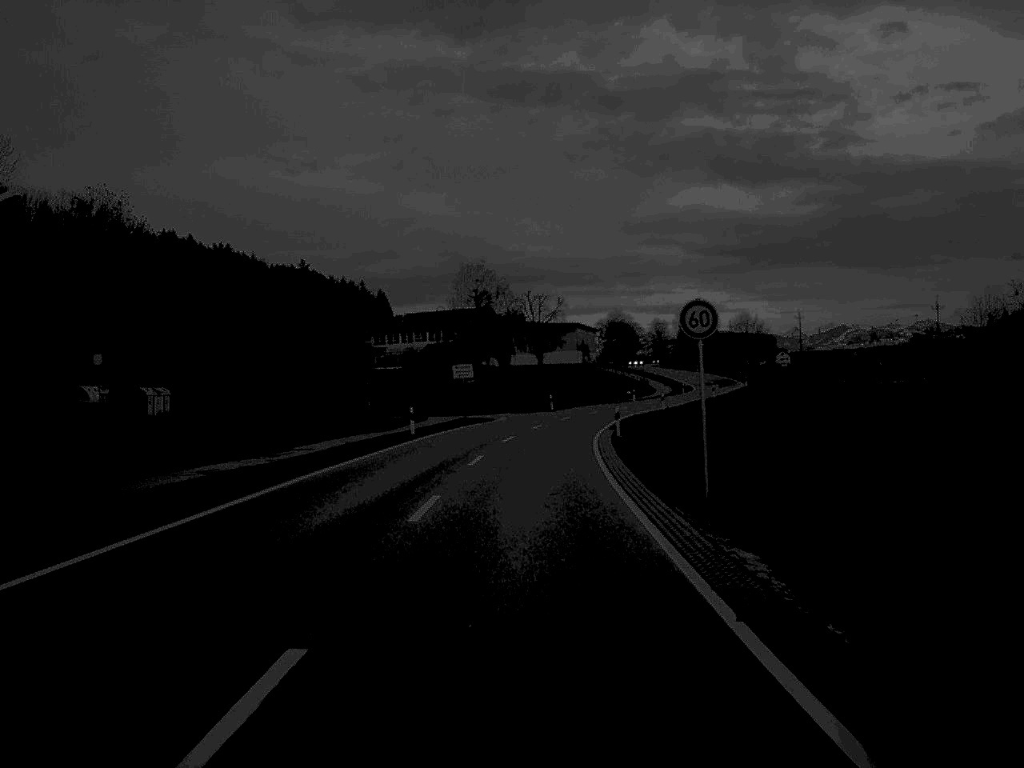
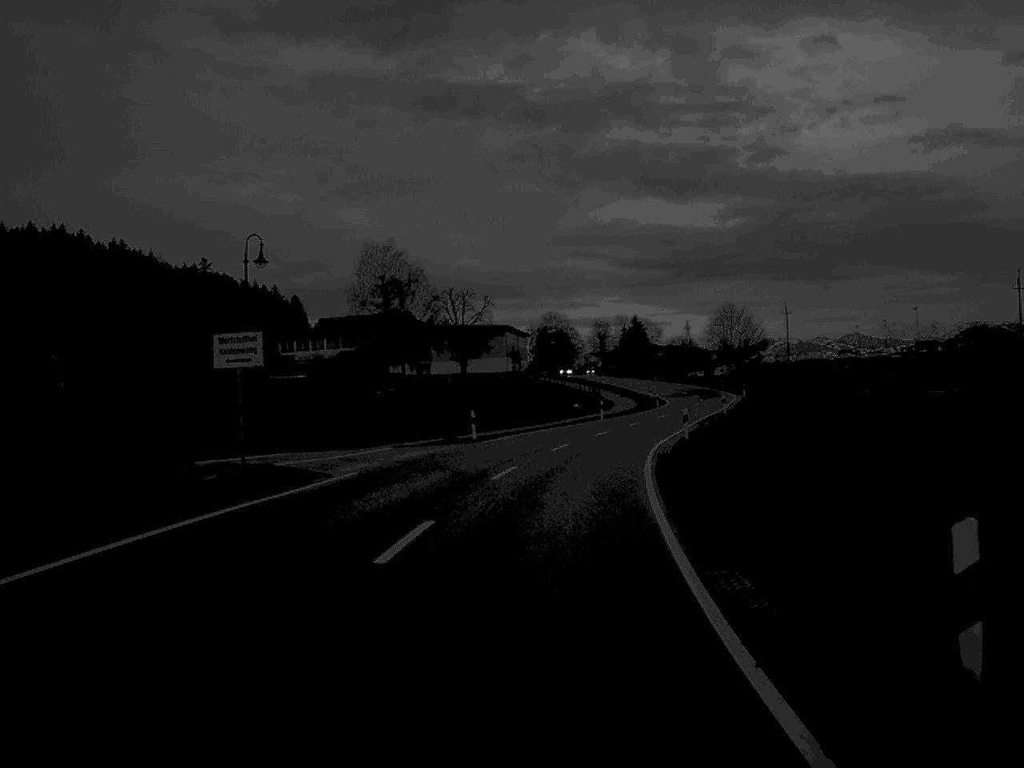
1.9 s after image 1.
(+0.9, +39.3) m; +3°
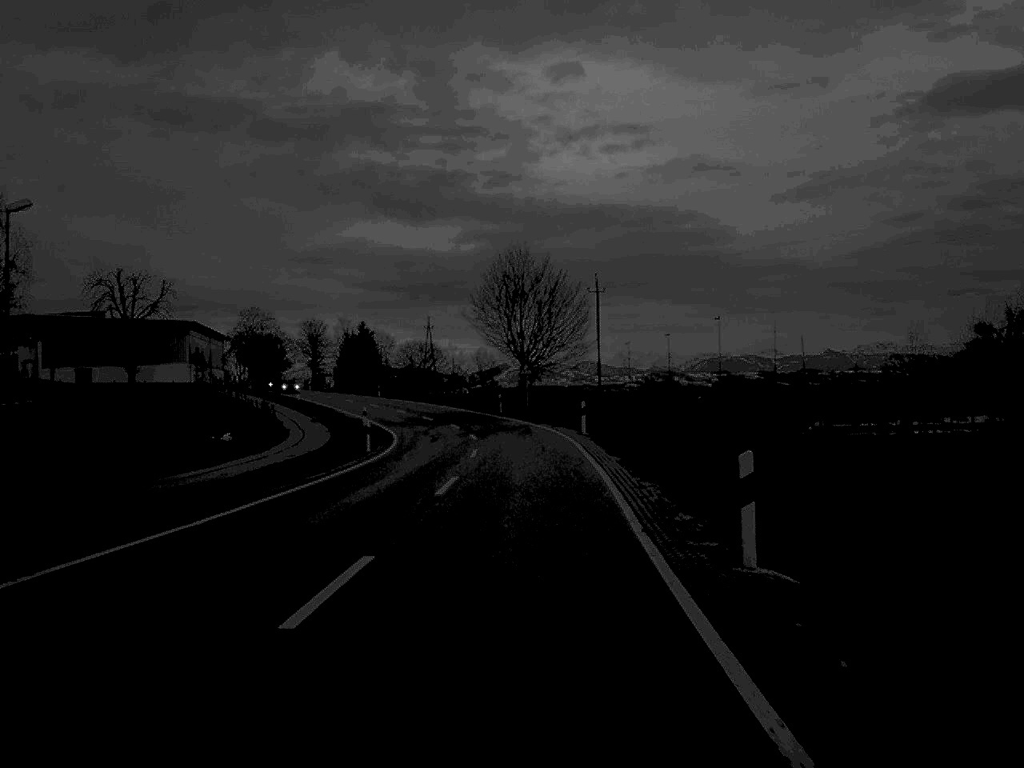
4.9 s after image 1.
(+6.9, +61.8) m; +12°
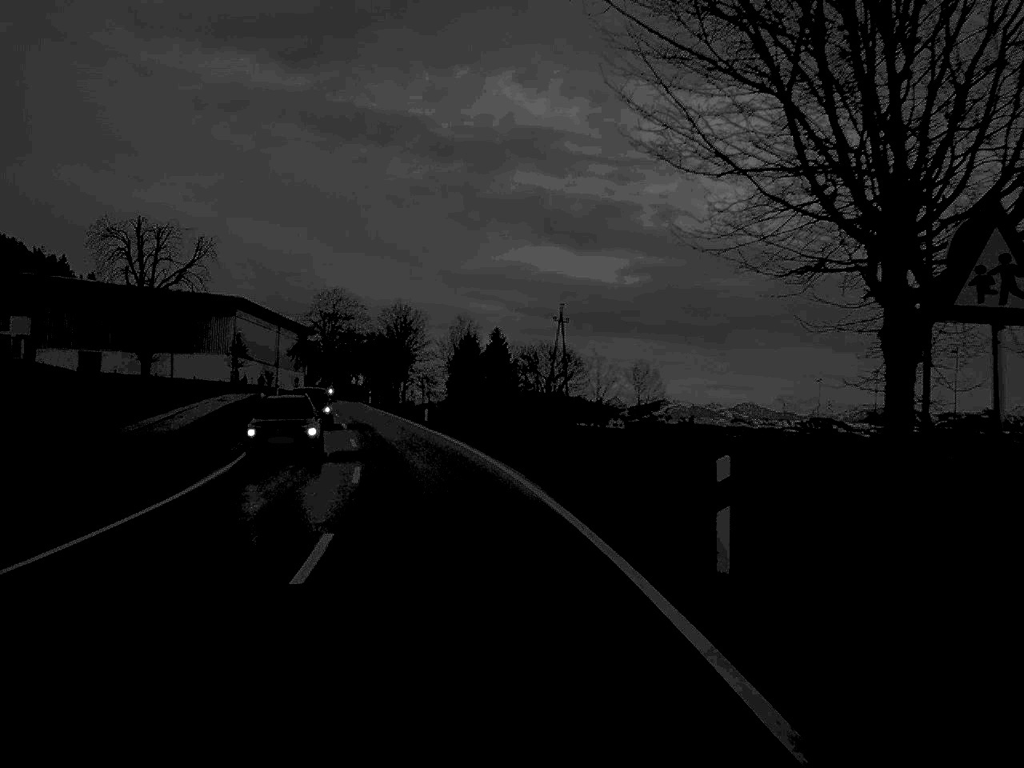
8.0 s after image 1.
(-1.6, +57.6) m; -7°
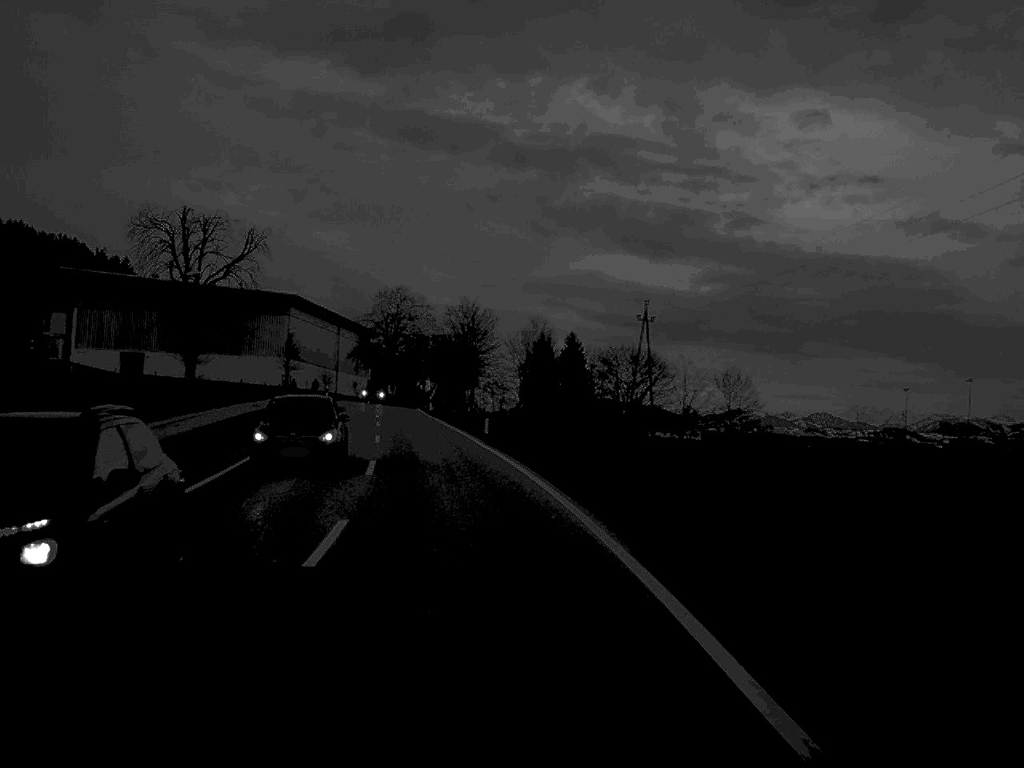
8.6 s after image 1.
(-0.3, +11.2) m; -3°
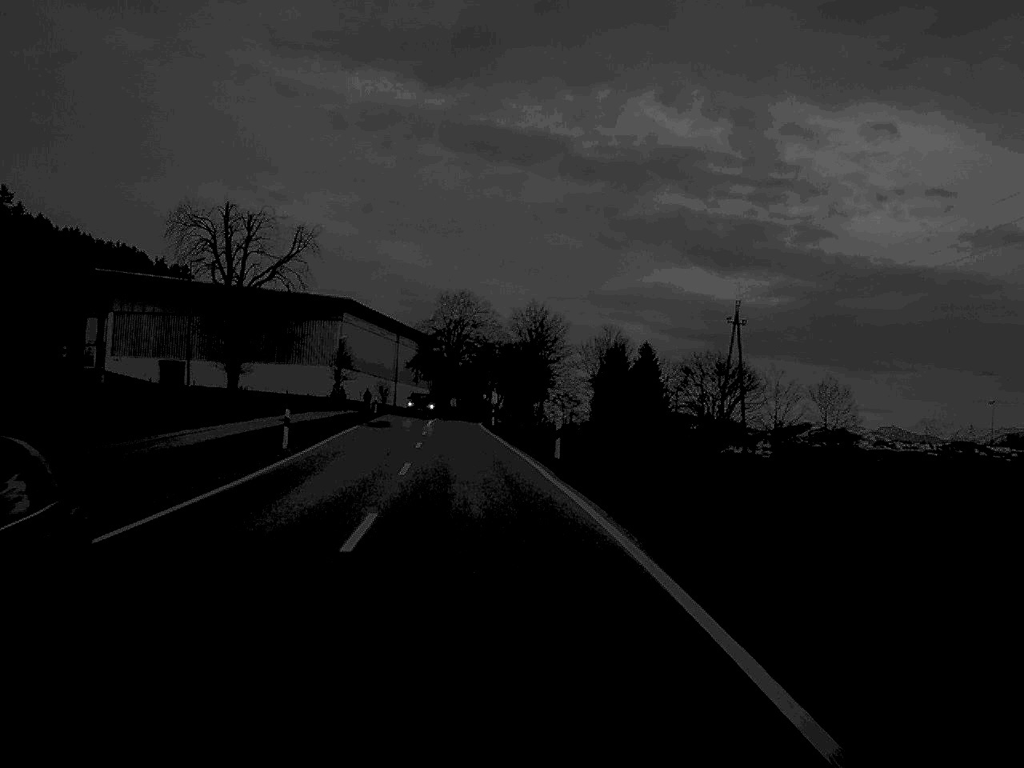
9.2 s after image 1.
(-0.3, +10.8) m; -3°
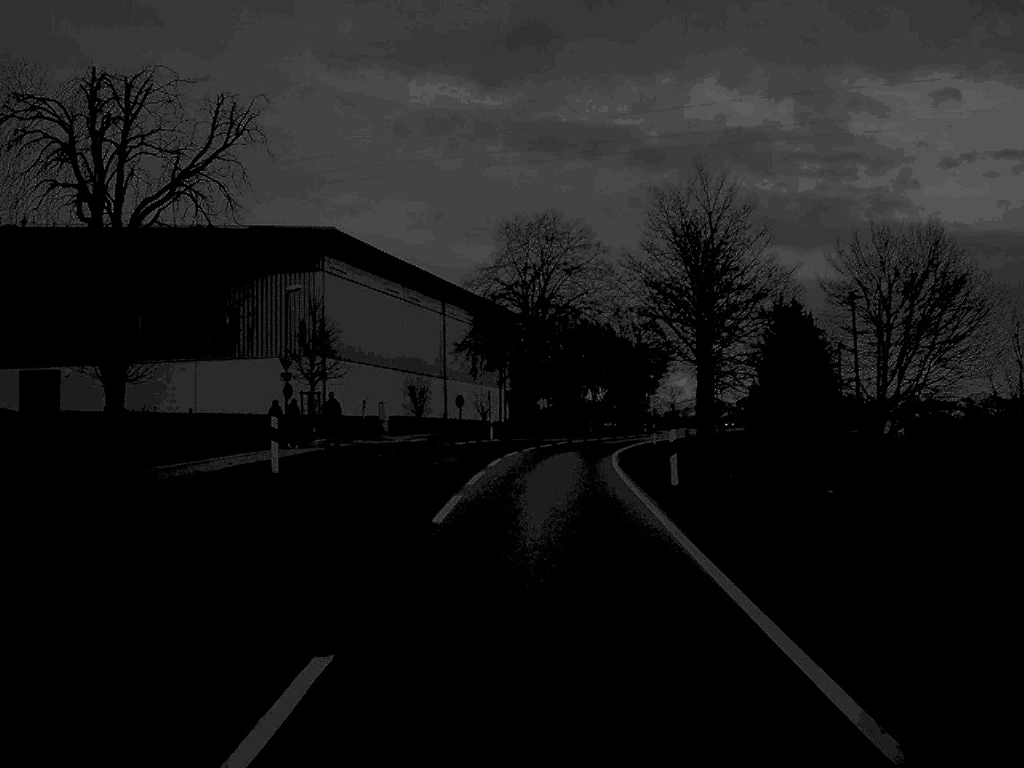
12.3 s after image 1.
(-2.8, +57.0) m; -4°
